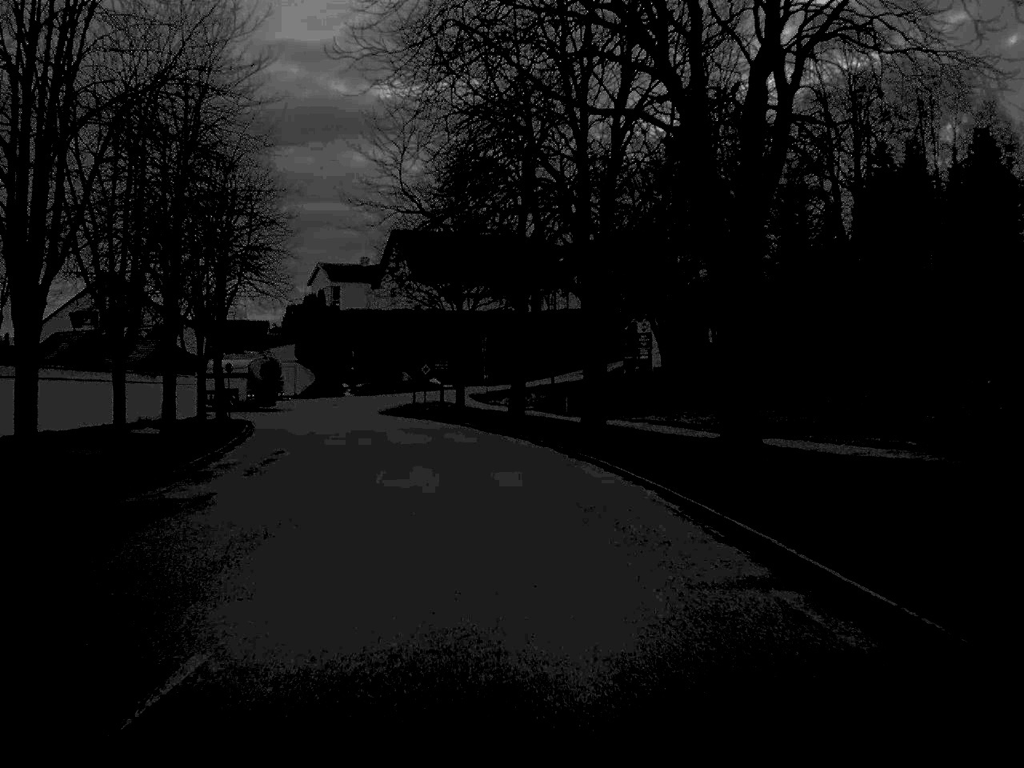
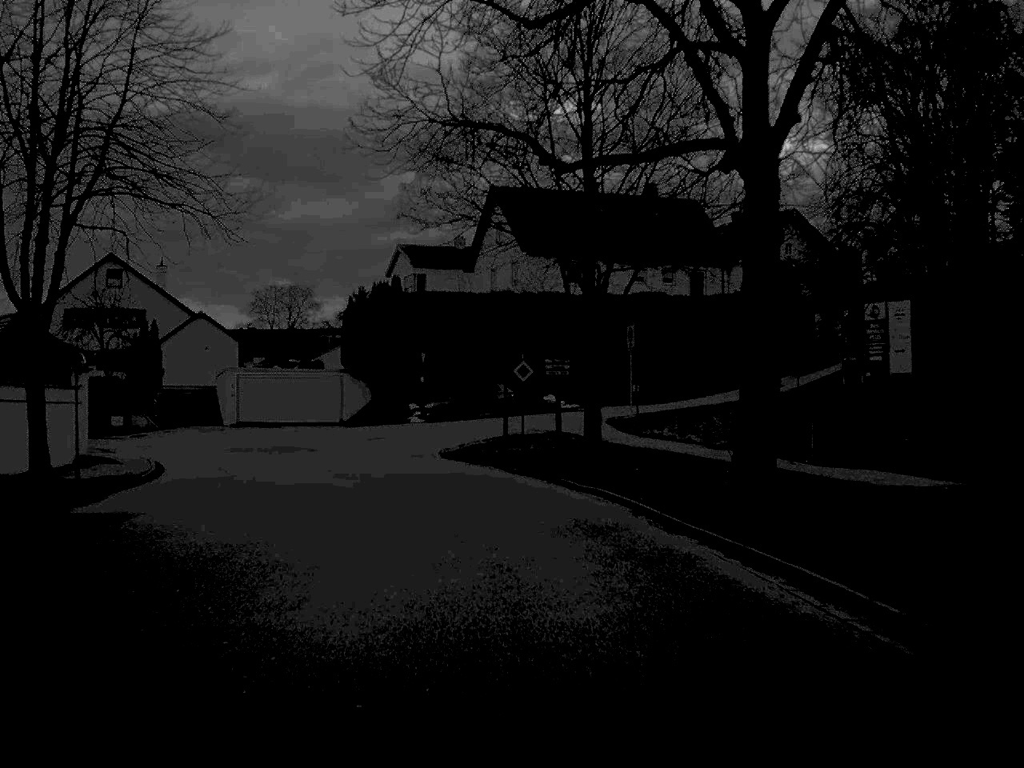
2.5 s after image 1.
(-1.5, +30.8) m; -6°
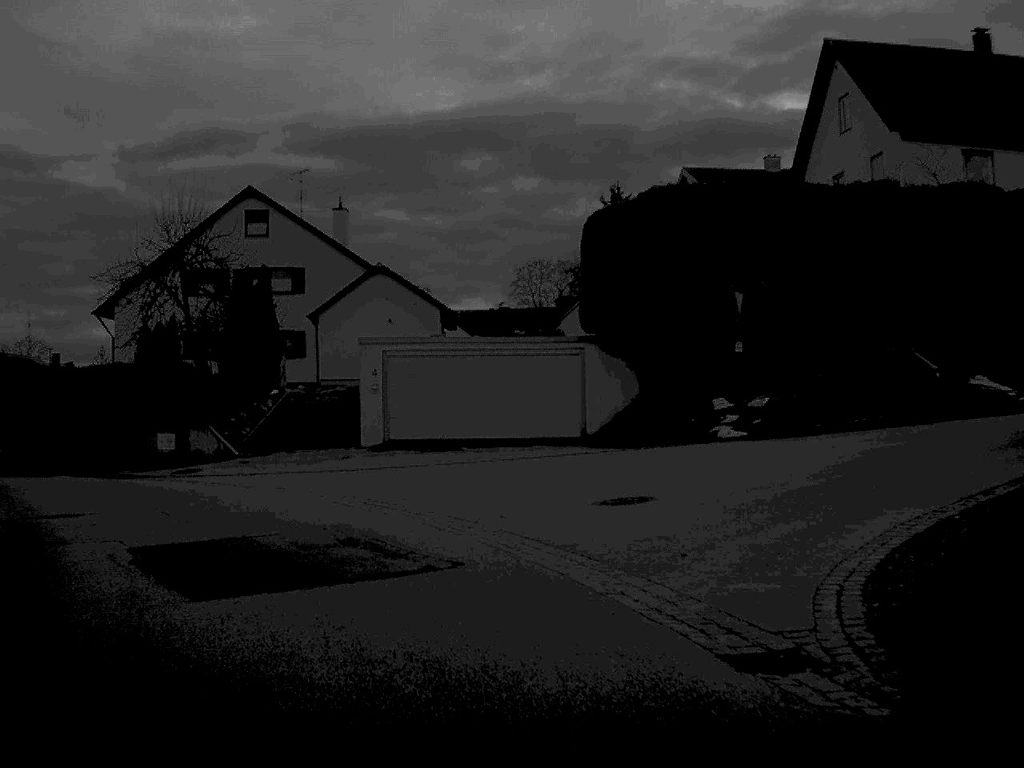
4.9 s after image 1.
(-2.5, +28.6) m; -13°
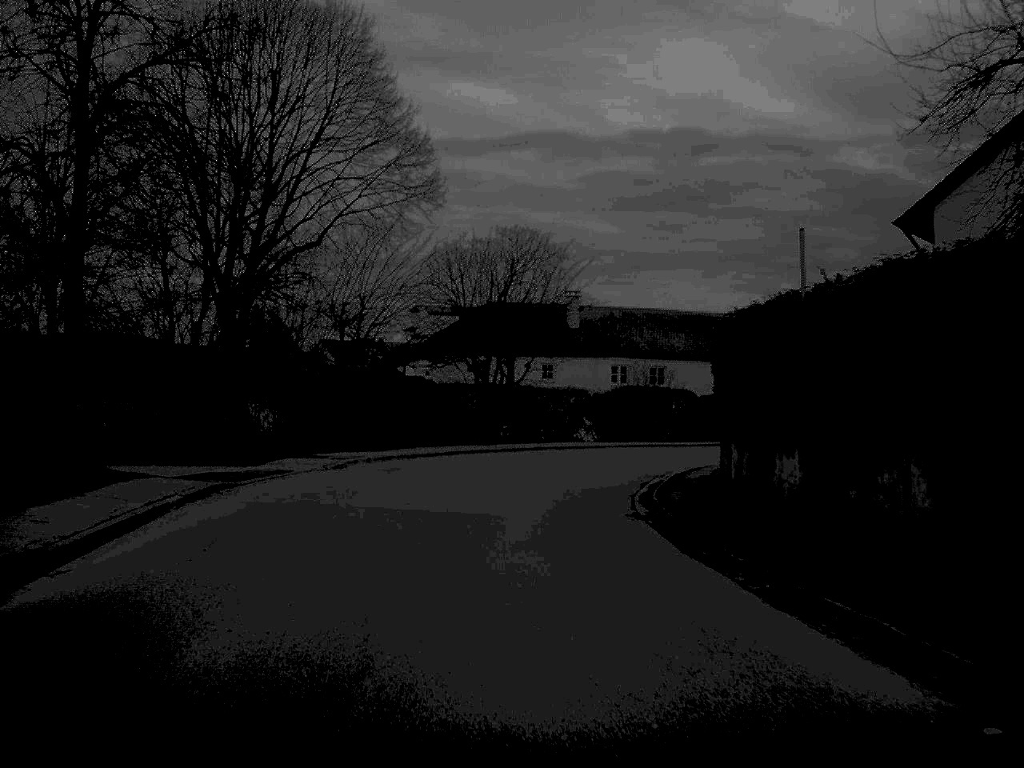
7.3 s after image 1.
(-7.8, +23.7) m; -35°
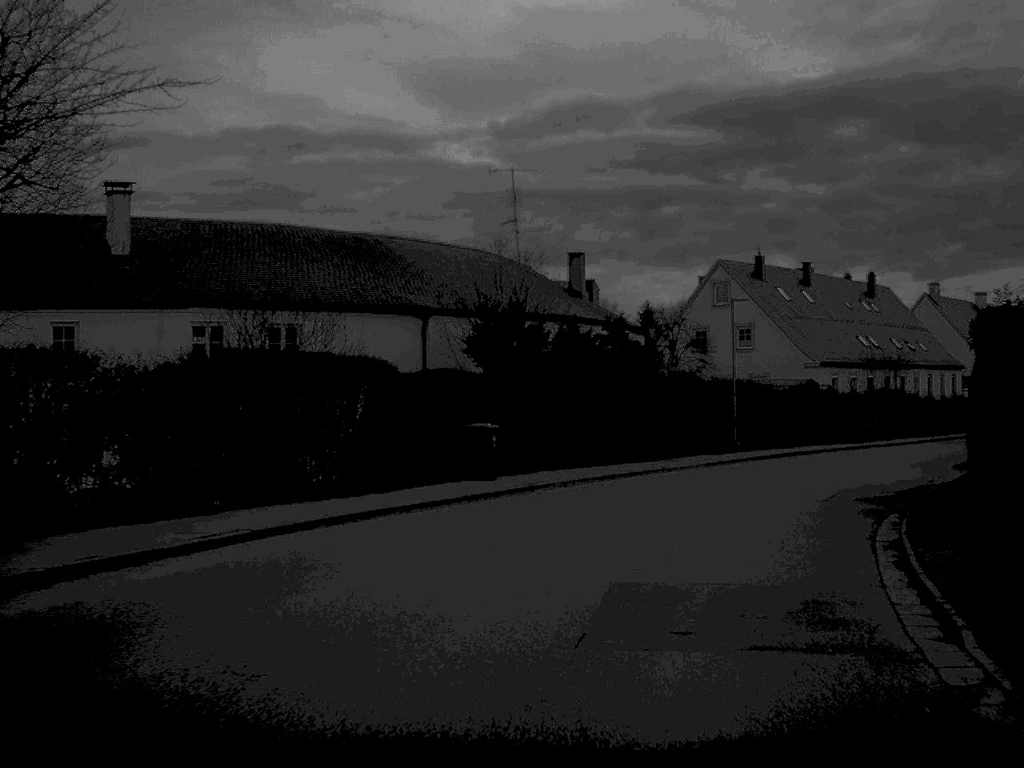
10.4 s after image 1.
(+2.6, +33.6) m; +19°
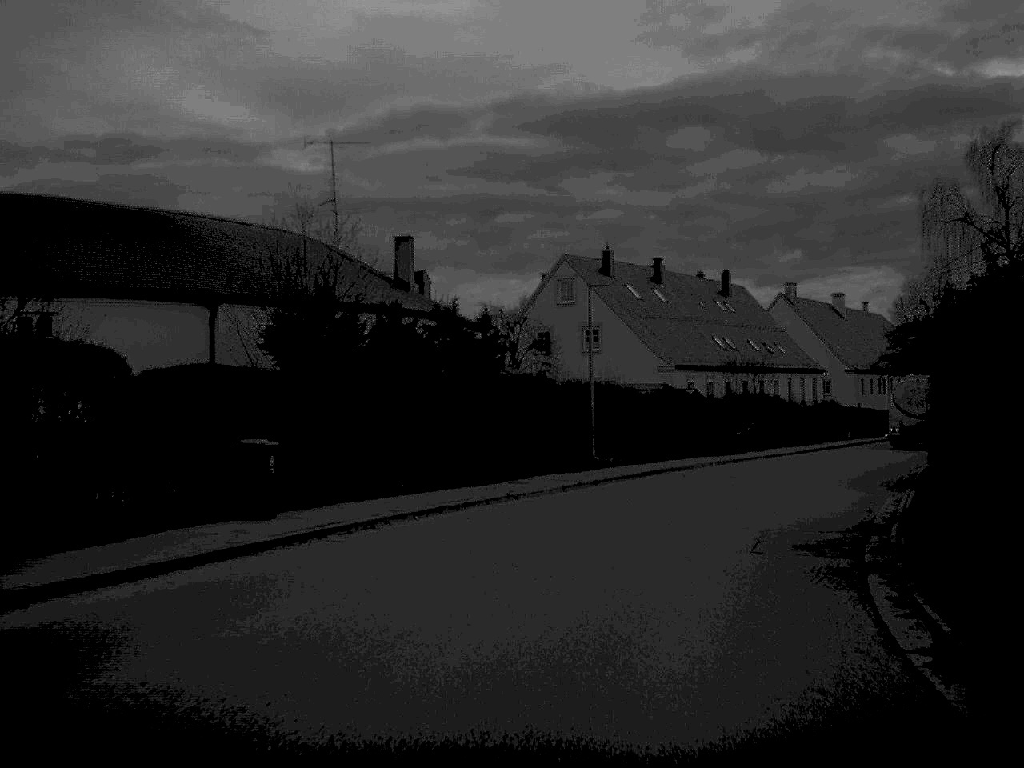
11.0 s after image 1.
(+0.4, +7.0) m; +7°
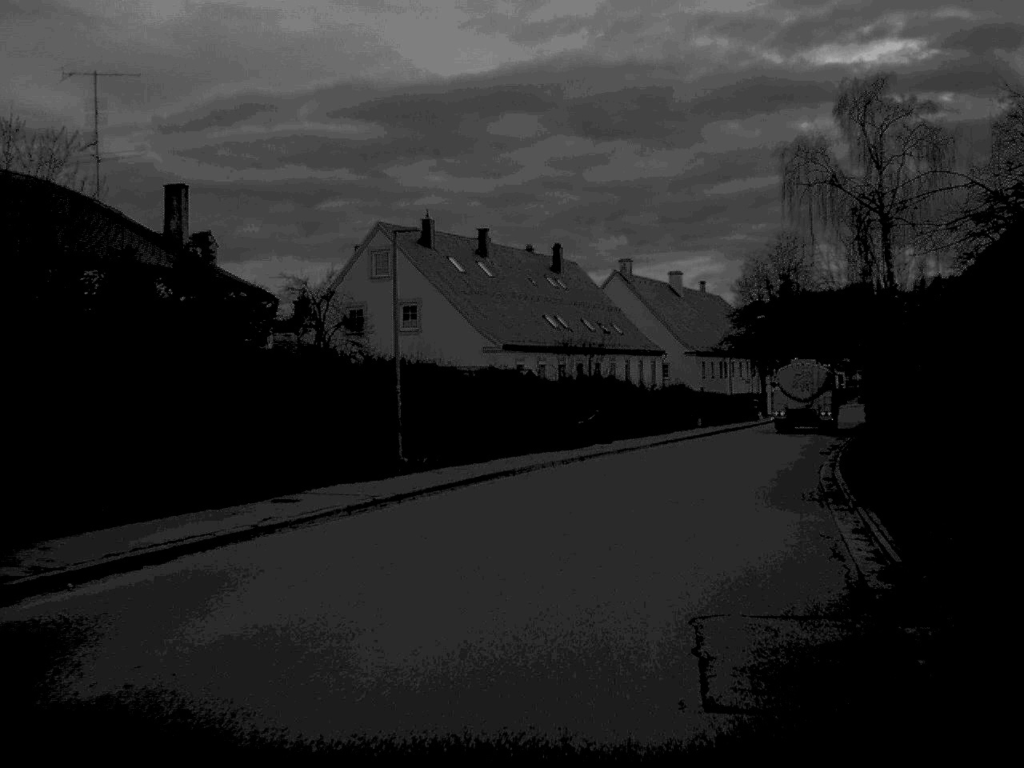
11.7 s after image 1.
(+0.6, +8.0) m; +8°
